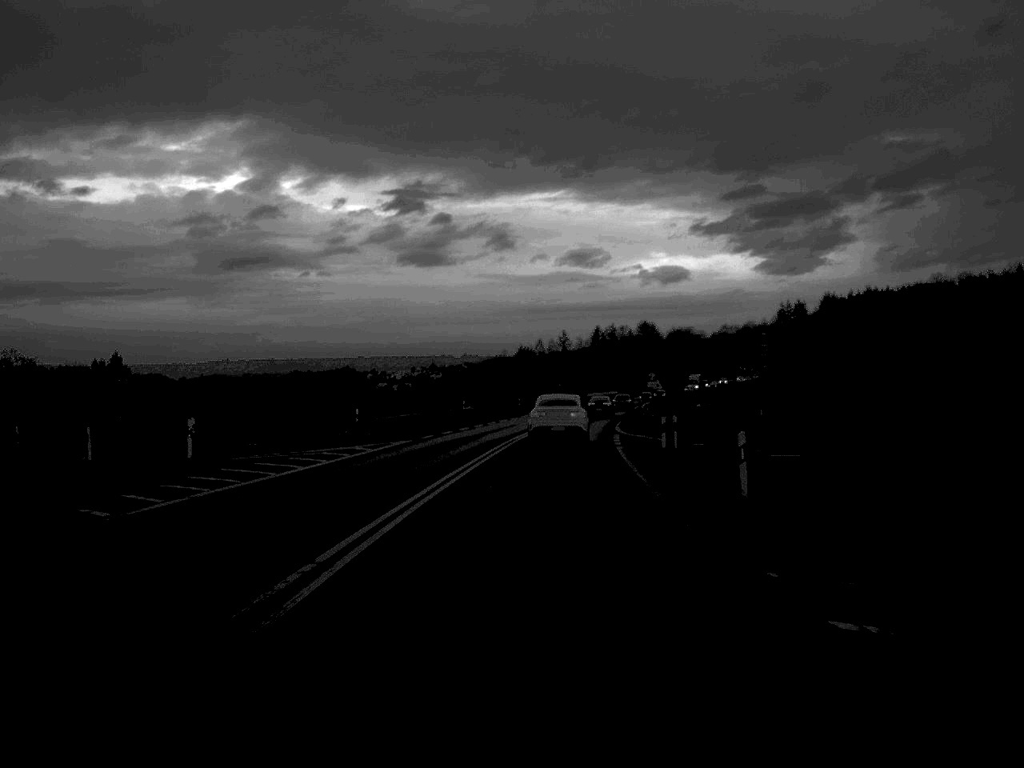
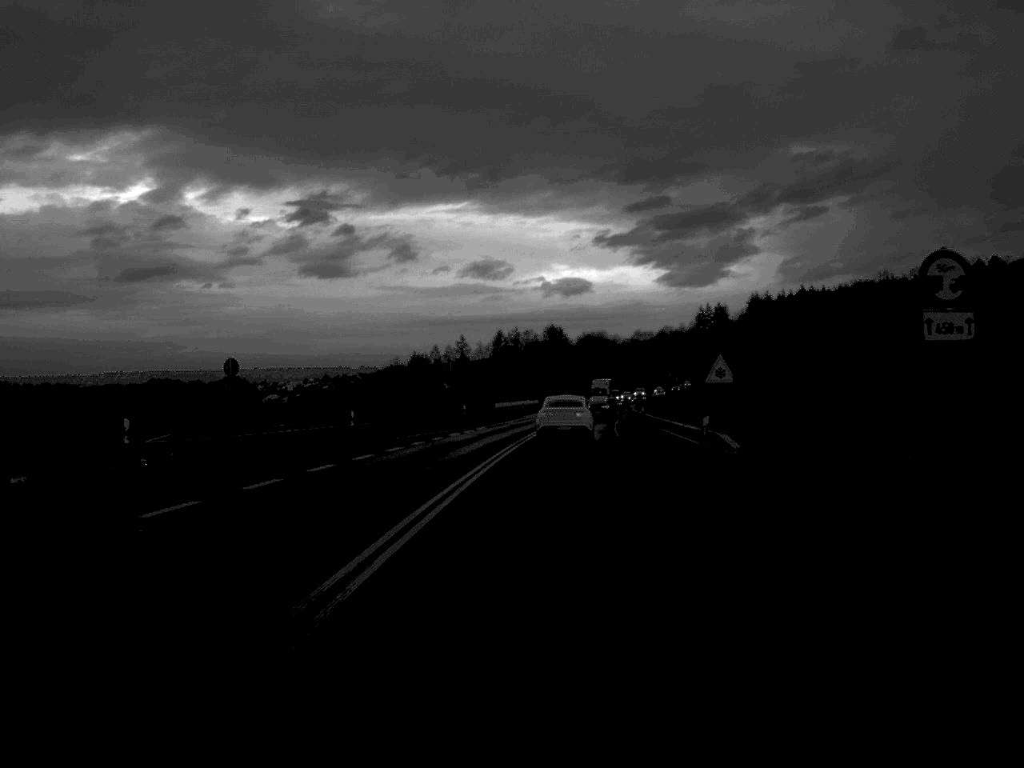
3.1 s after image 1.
(+2.4, +64.0) m; +5°
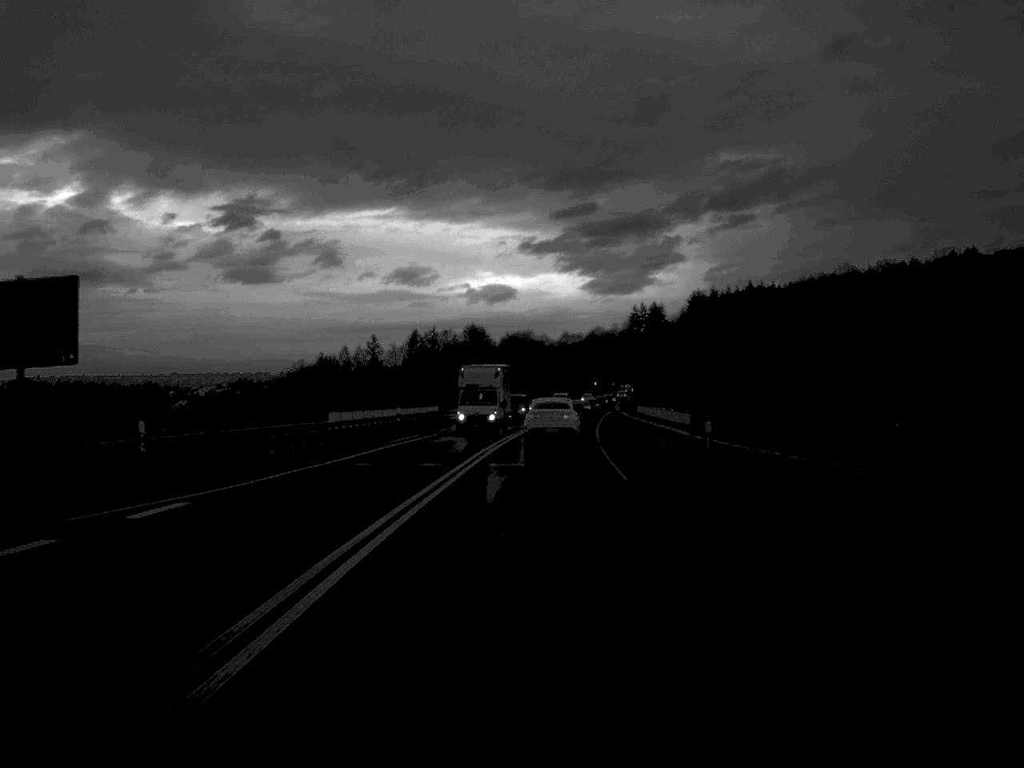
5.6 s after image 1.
(+1.8, +53.2) m; +3°
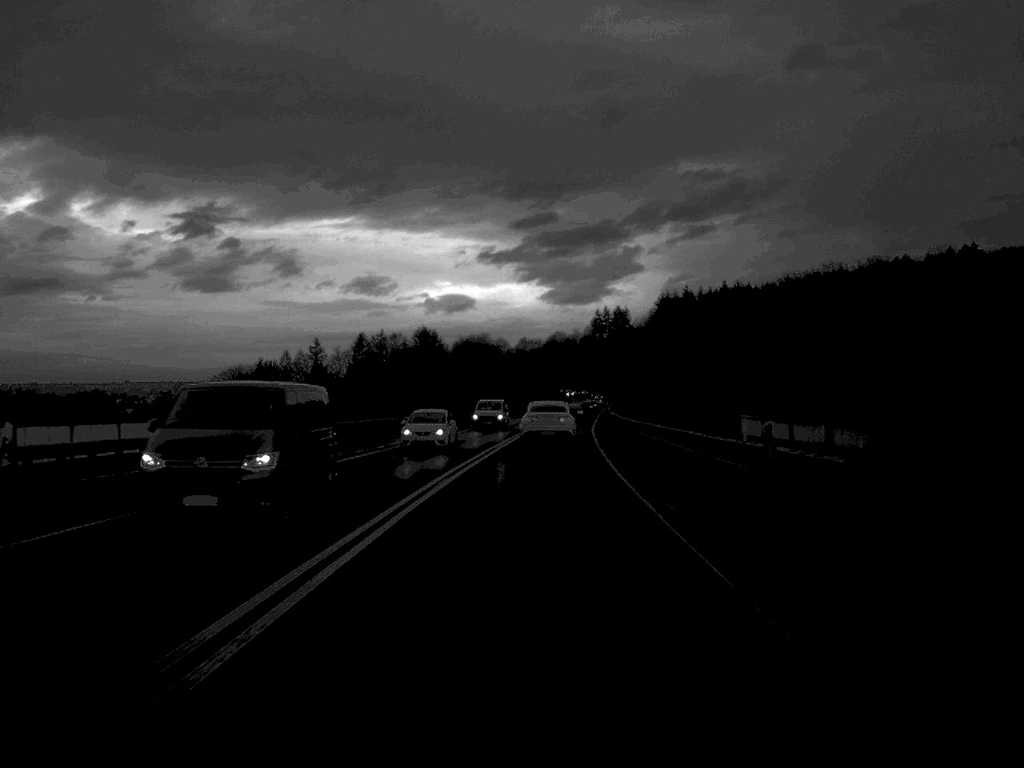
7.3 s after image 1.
(+0.7, +38.8) m; +2°
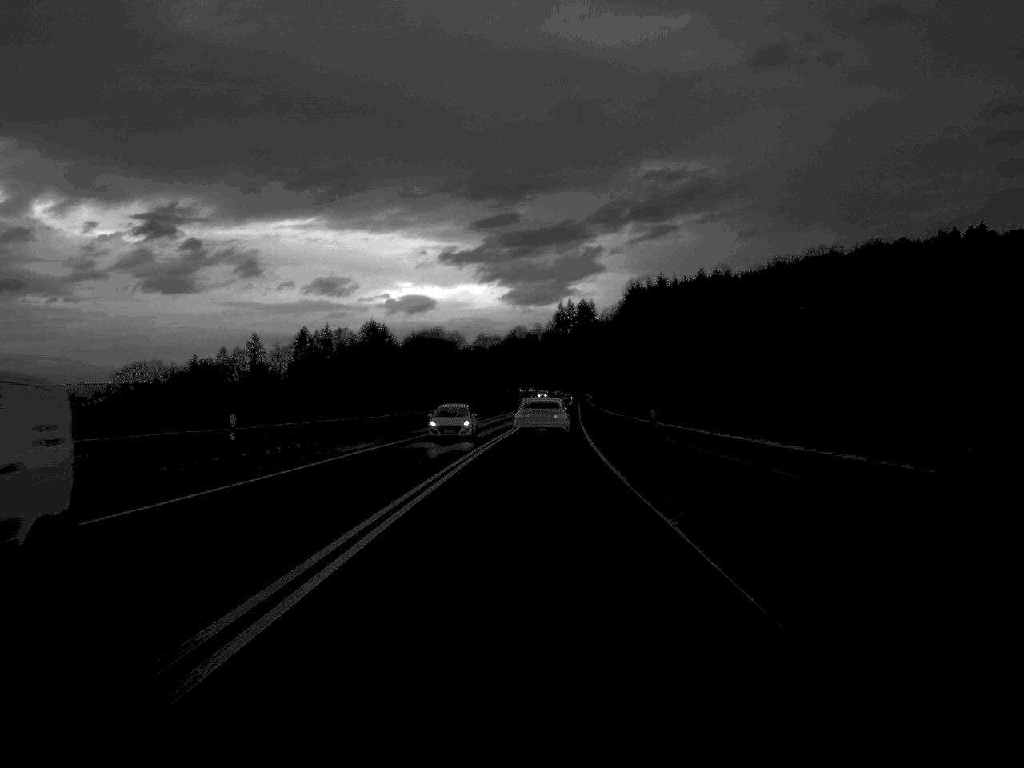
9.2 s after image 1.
(+0.7, +40.8) m; +2°
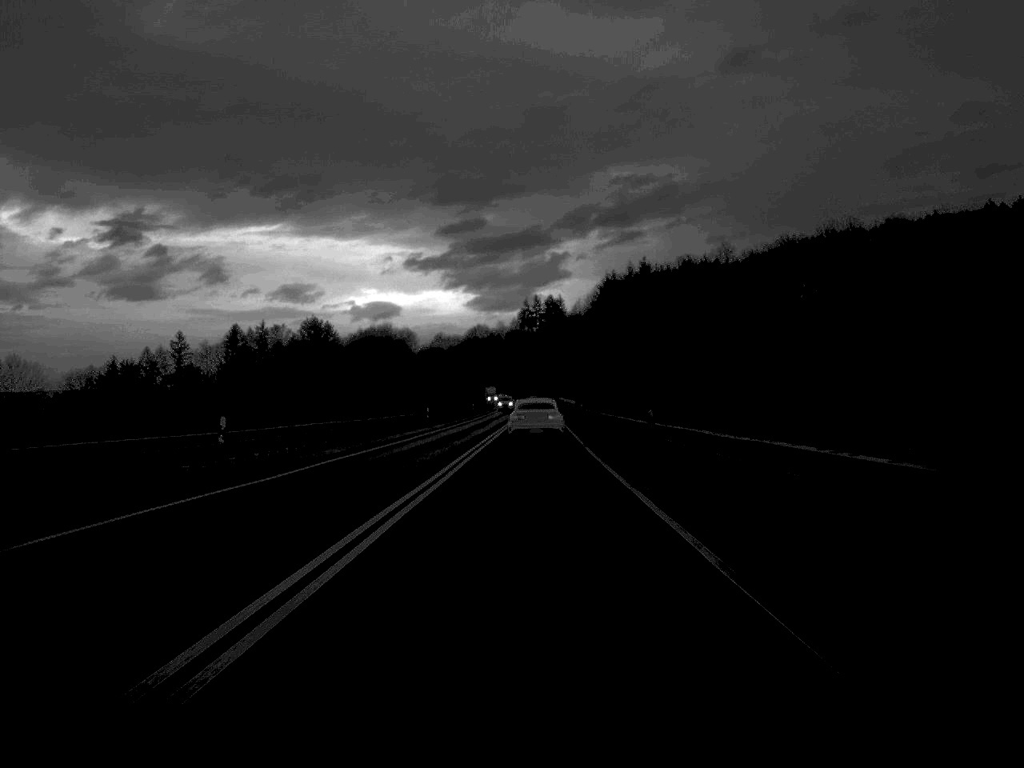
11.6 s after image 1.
(+0.8, +52.4) m; +2°
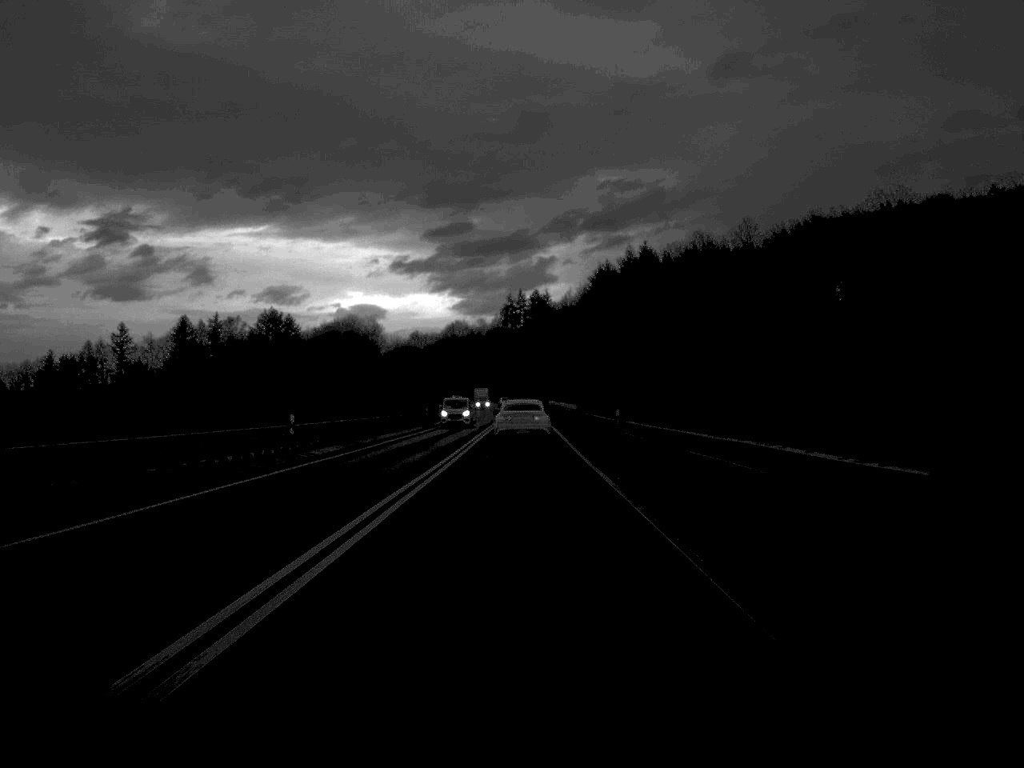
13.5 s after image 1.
(+0.3, +41.4) m; +1°
